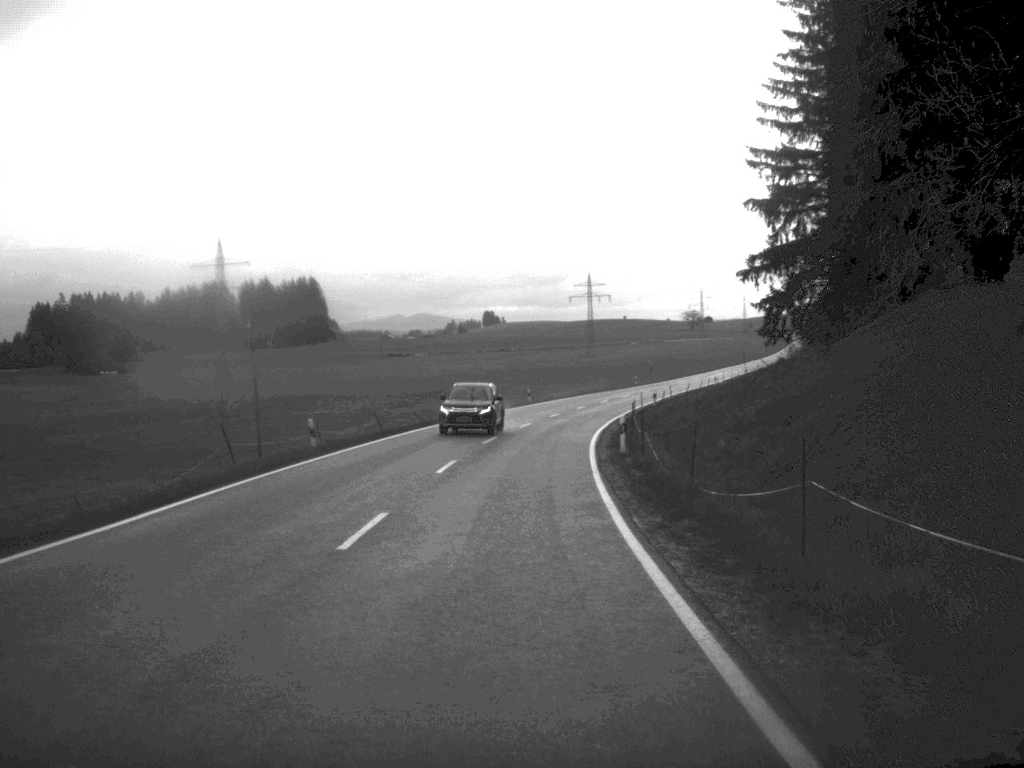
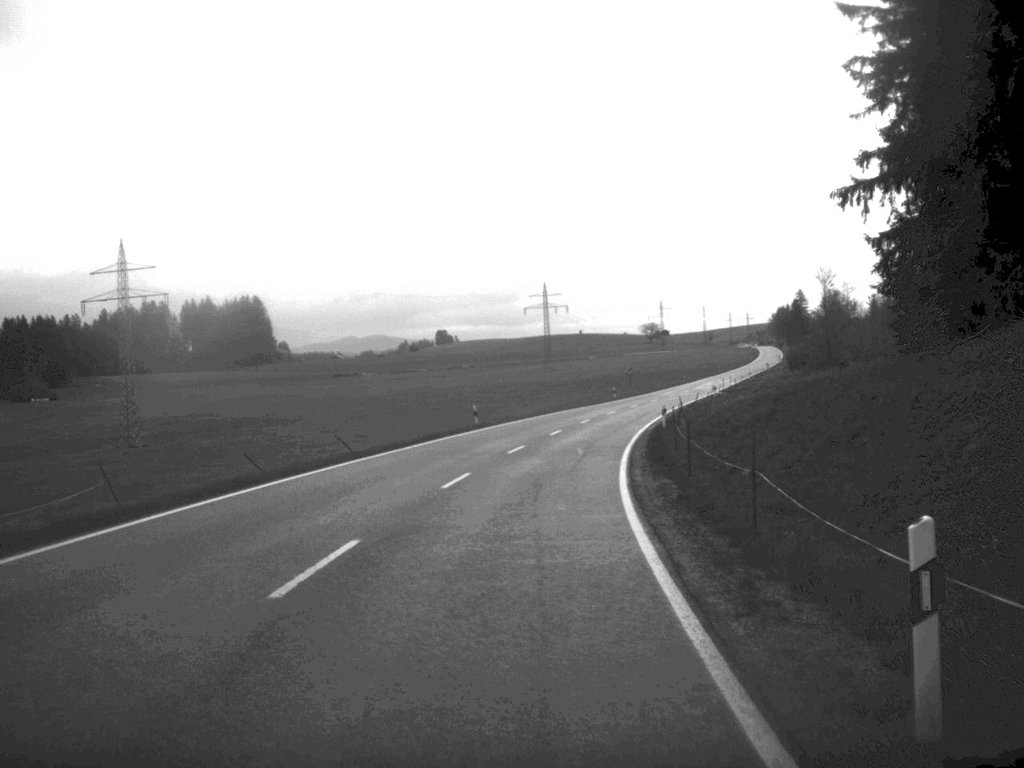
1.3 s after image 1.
(+0.4, +26.4) m; +2°
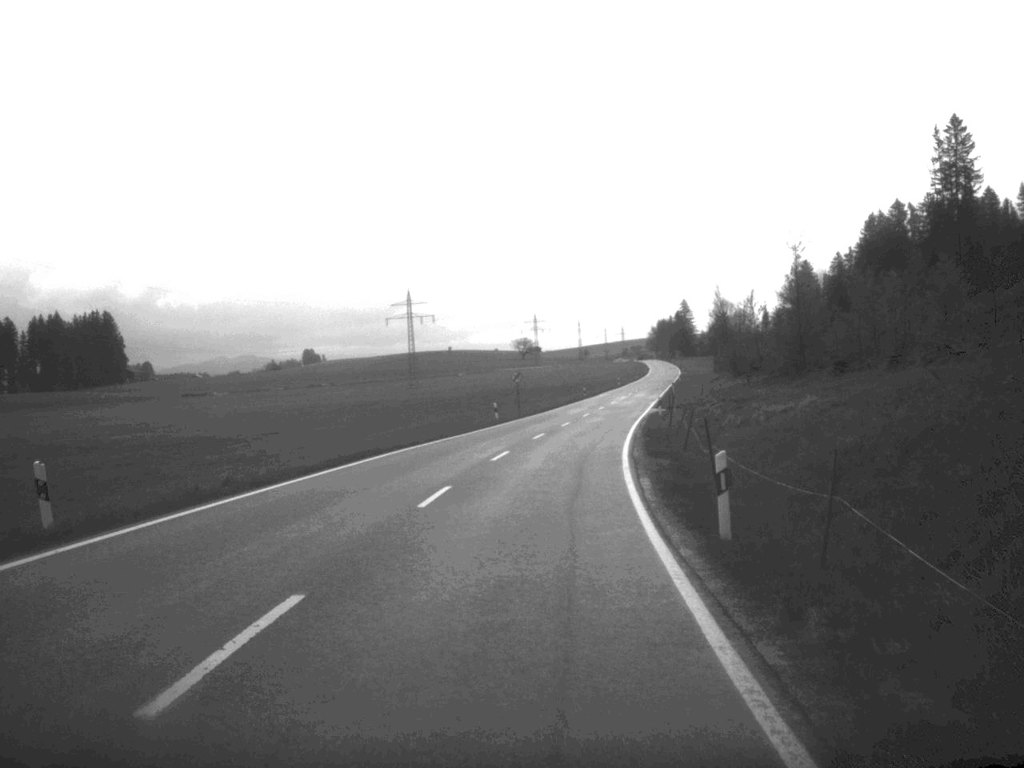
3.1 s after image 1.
(+1.9, +38.4) m; +6°
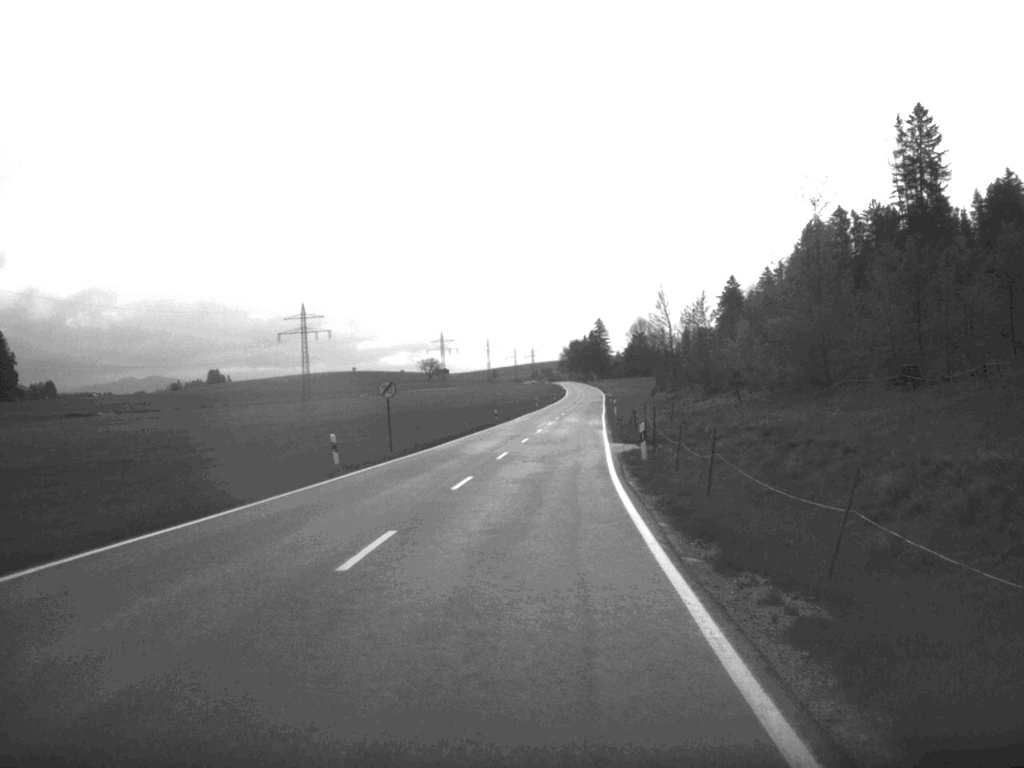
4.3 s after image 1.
(+1.0, +29.0) m; +4°
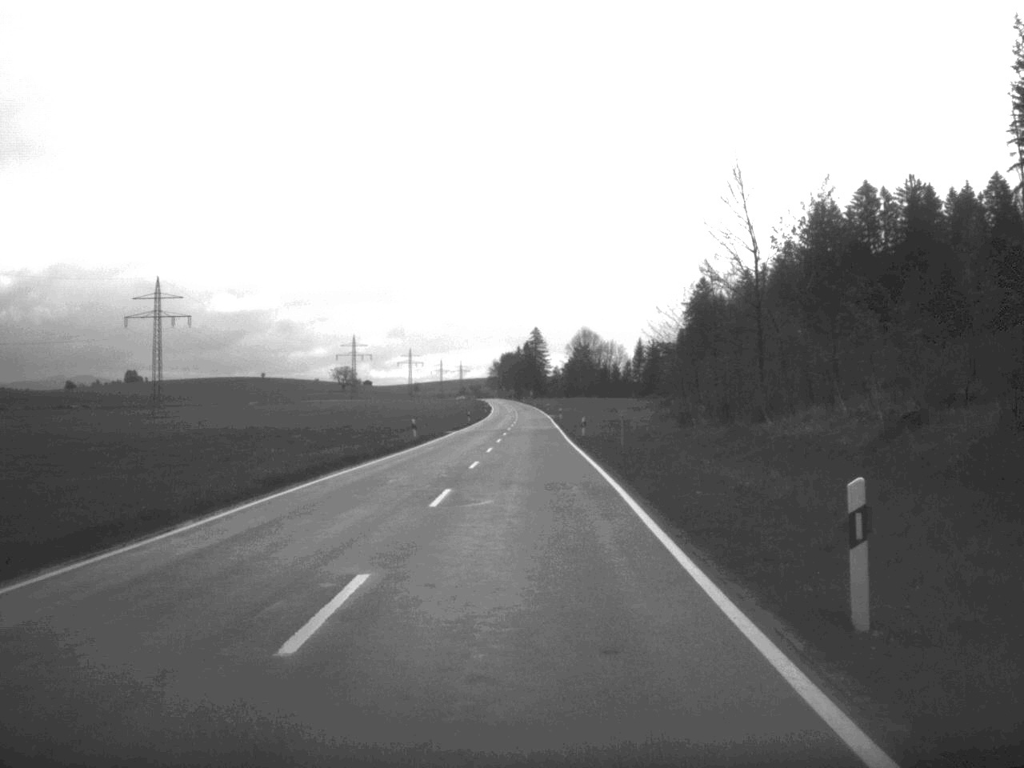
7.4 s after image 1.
(+2.7, +74.2) m; +3°
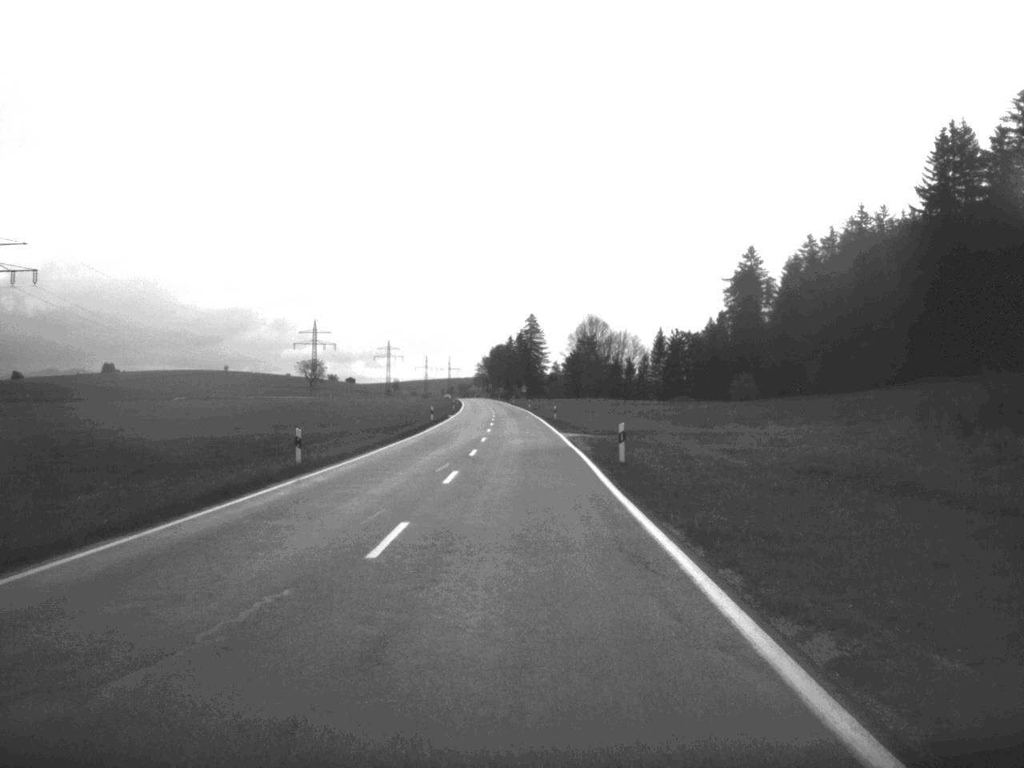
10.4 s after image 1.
(+0.4, +77.3) m; 0°
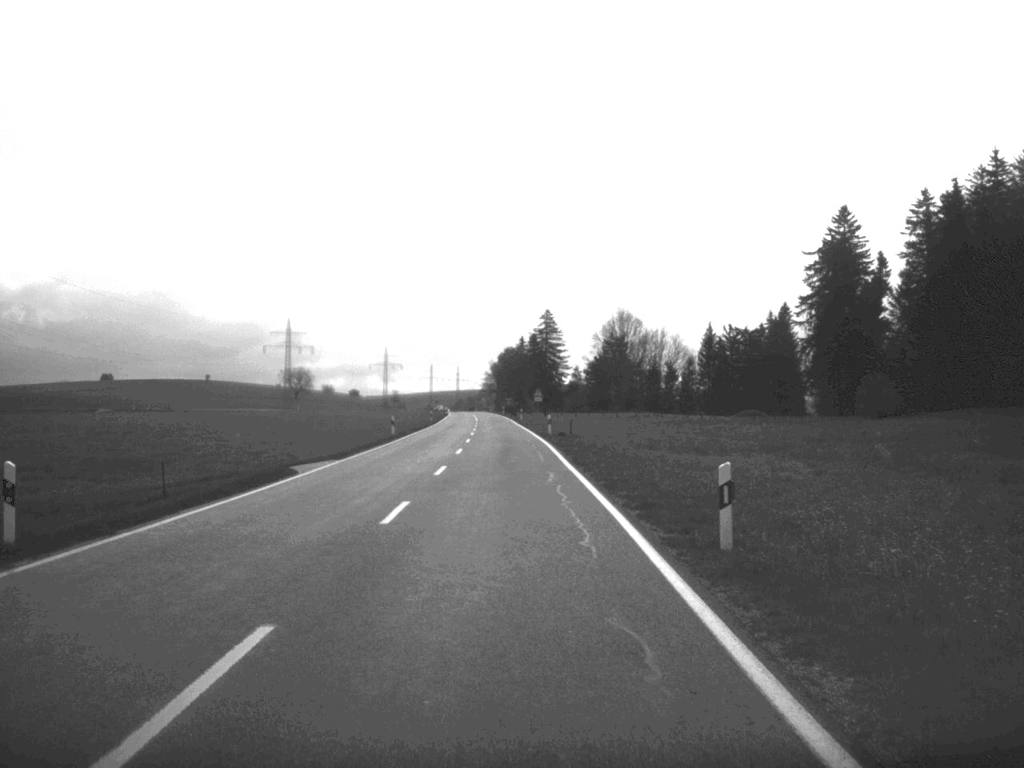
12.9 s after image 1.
(-0.1, +66.3) m; -1°
